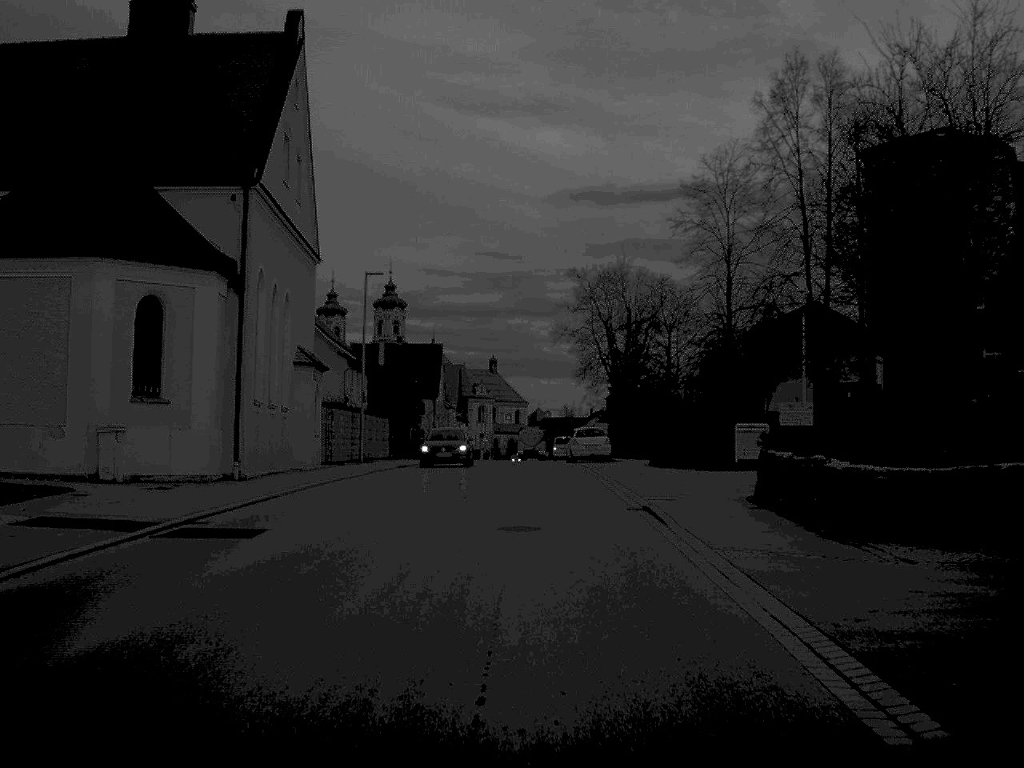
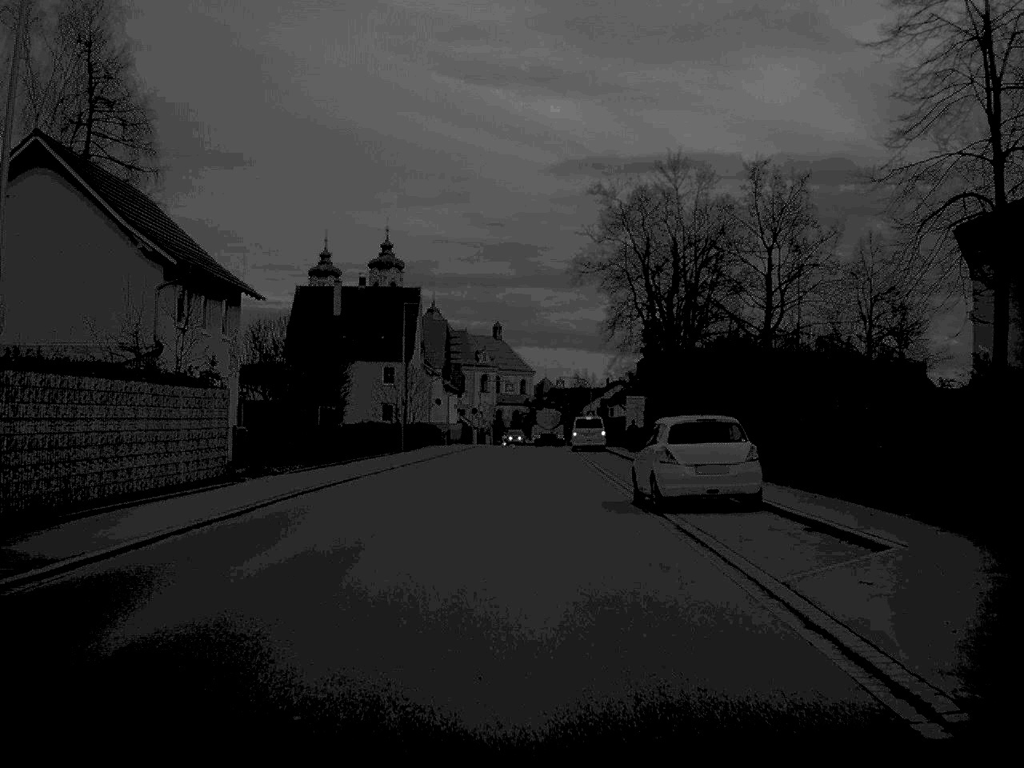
(0.0, +33.7) m; 0°
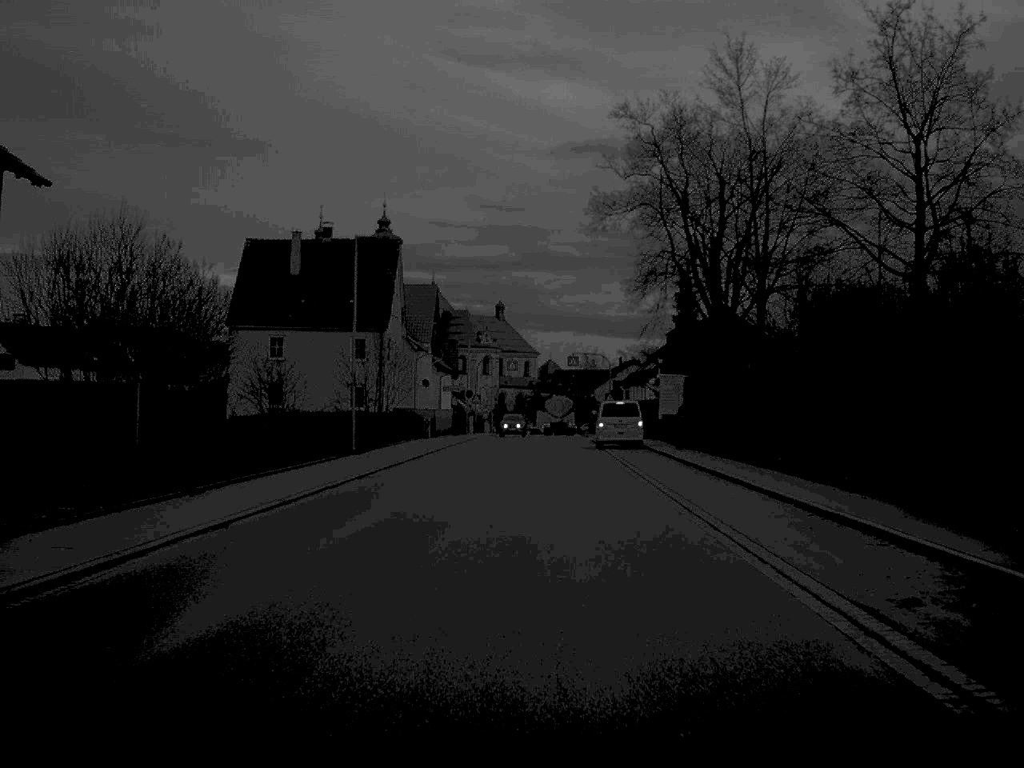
(-0.1, +19.4) m; 0°
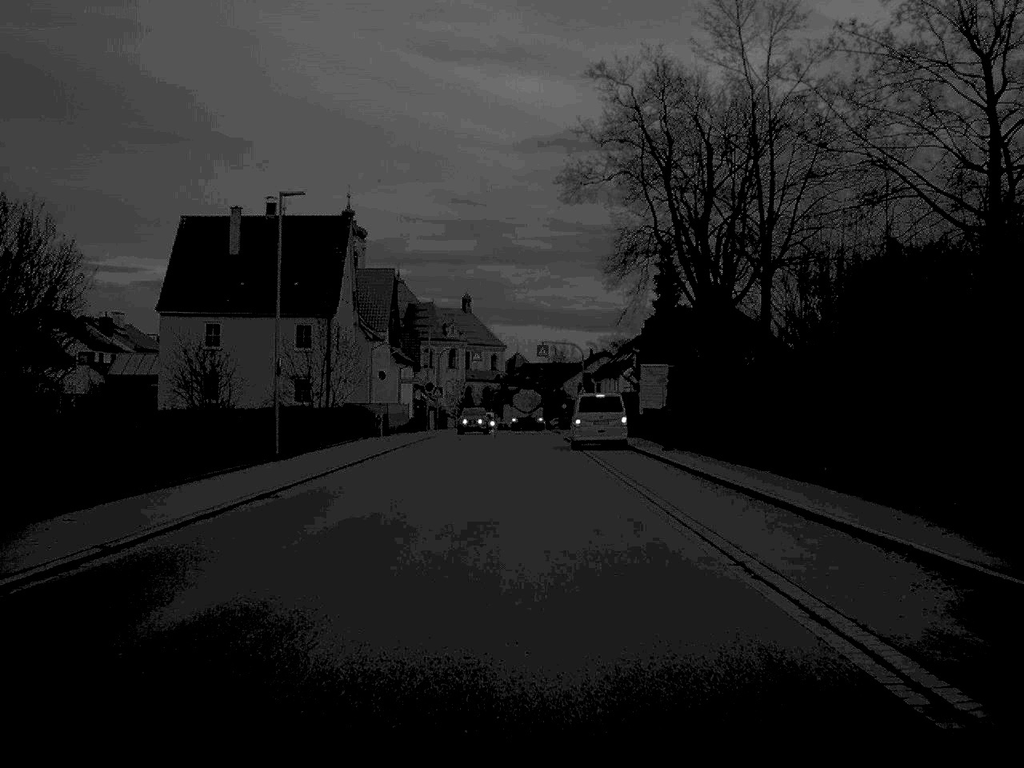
(+0.1, +7.7) m; +1°
